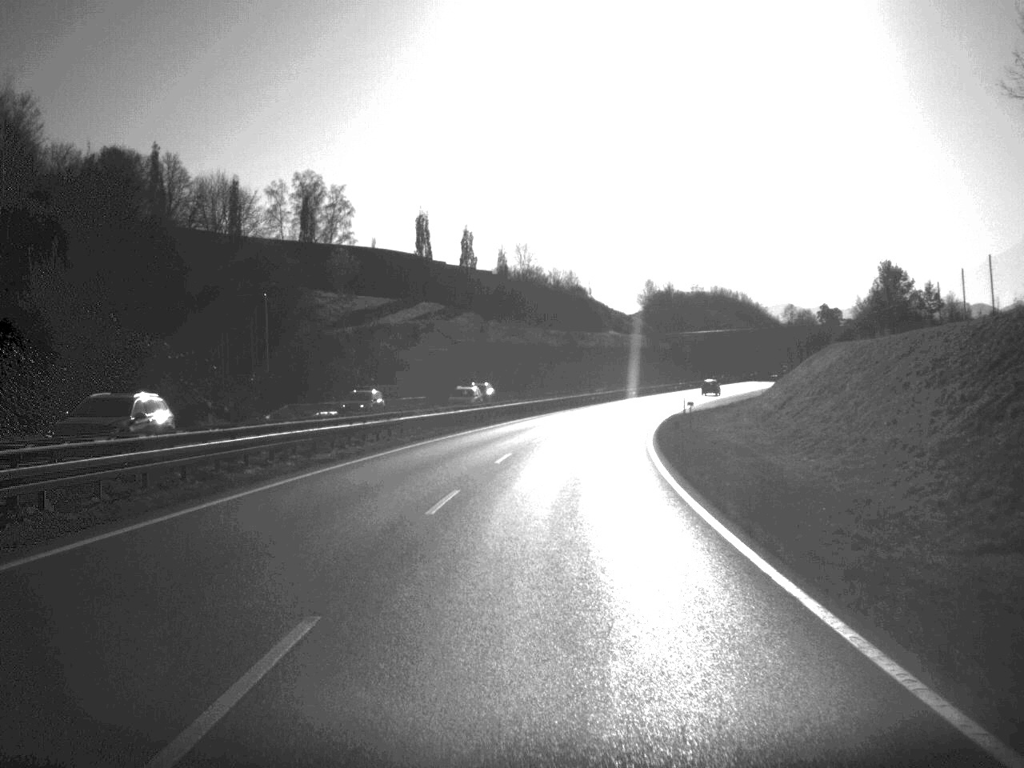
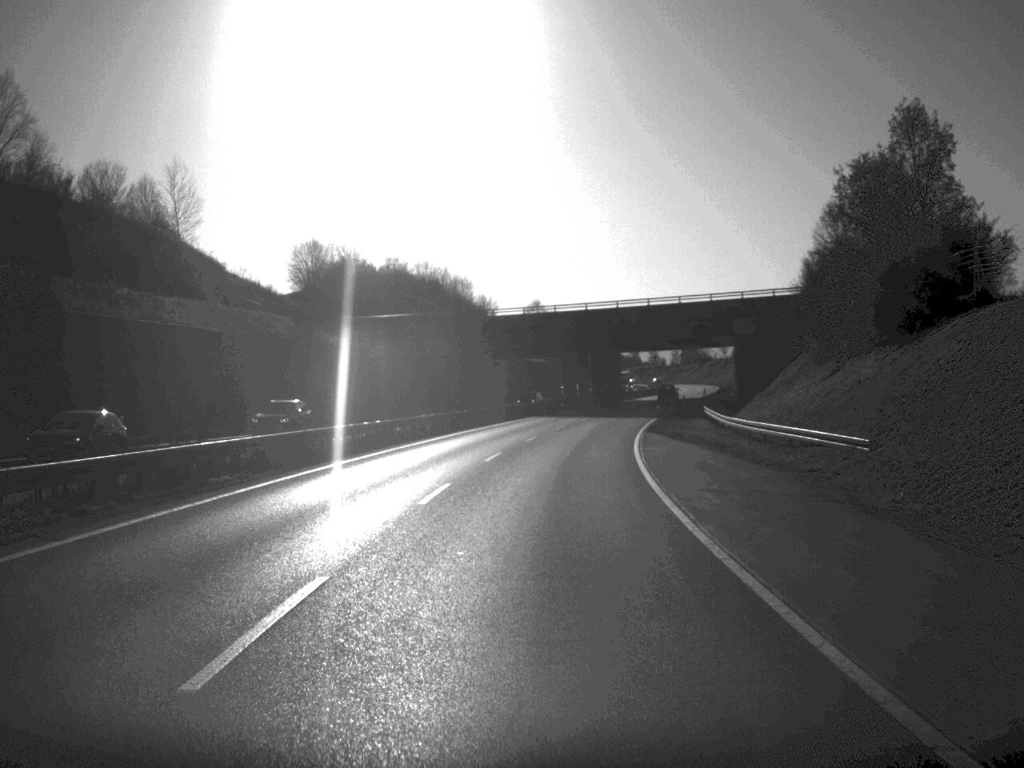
(+13.0, +104.3) m; +14°
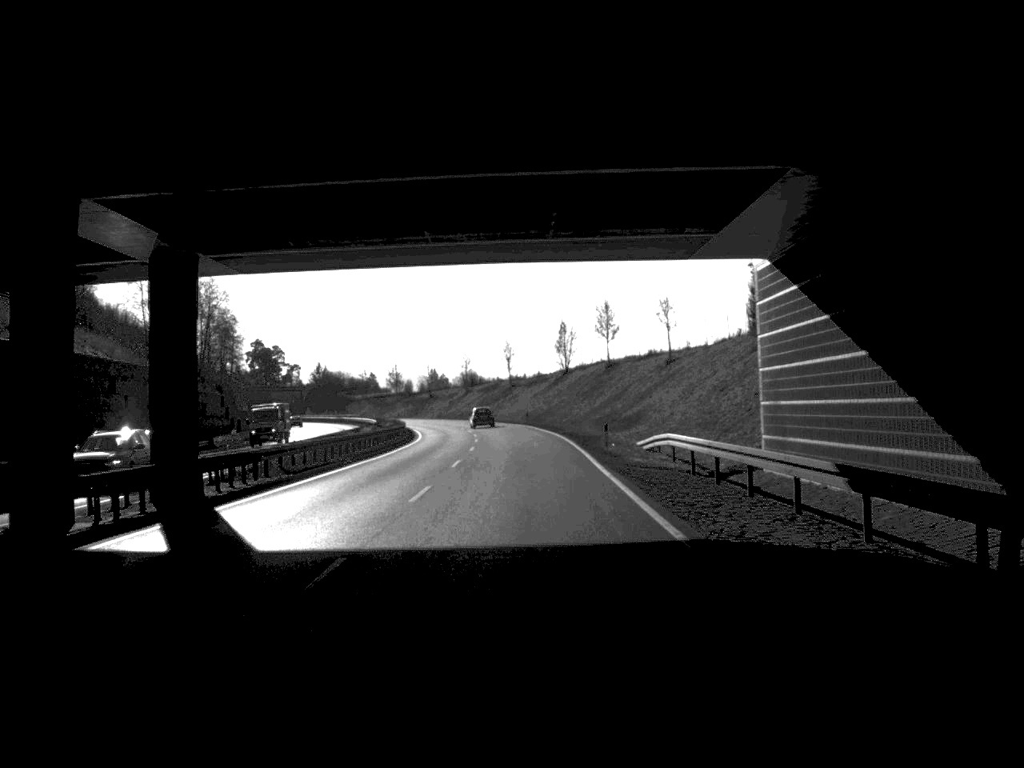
(+11.4, +103.9) m; +11°
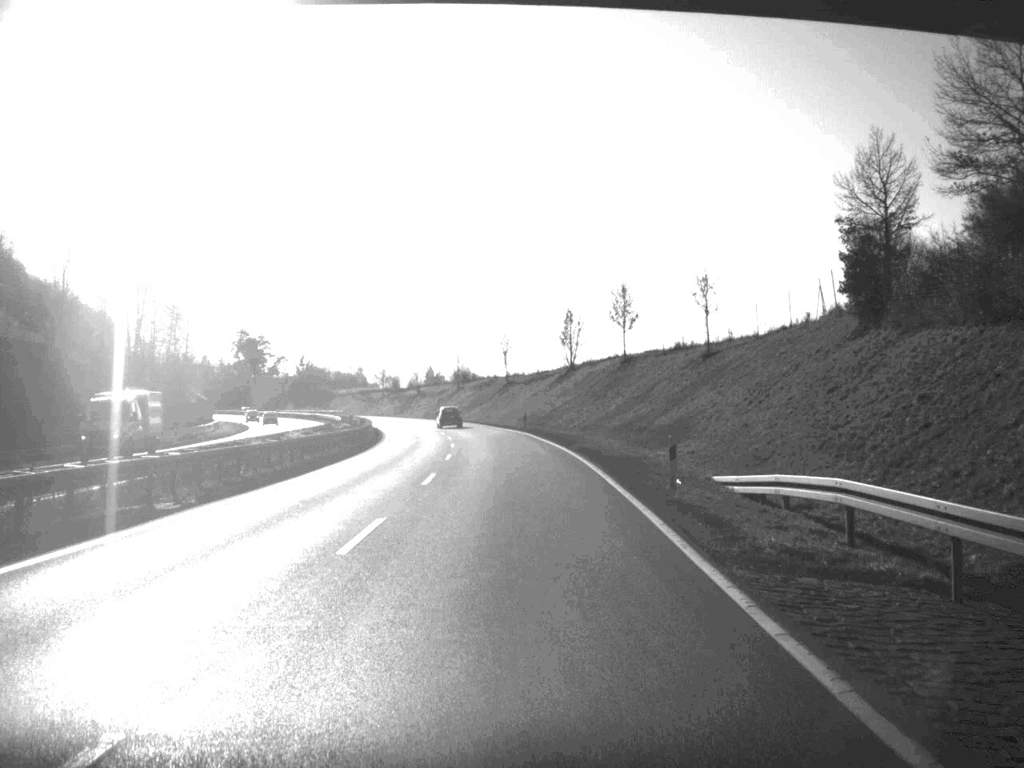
(0.0, +19.6) m; 0°
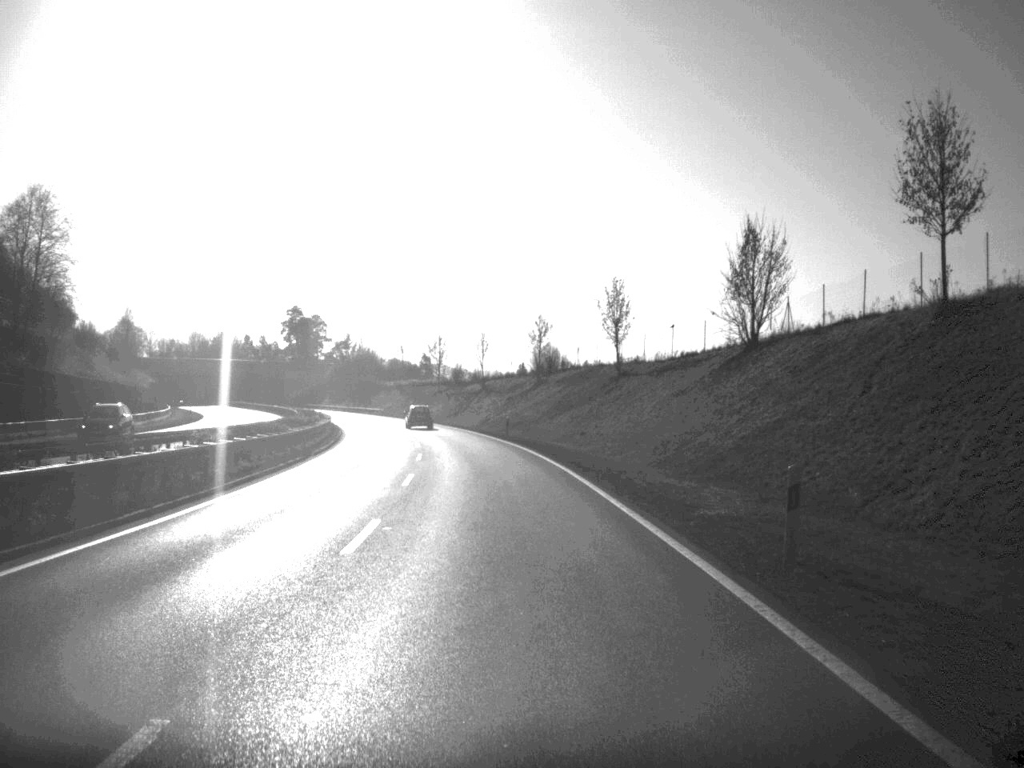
(-1.8, +59.7) m; -4°
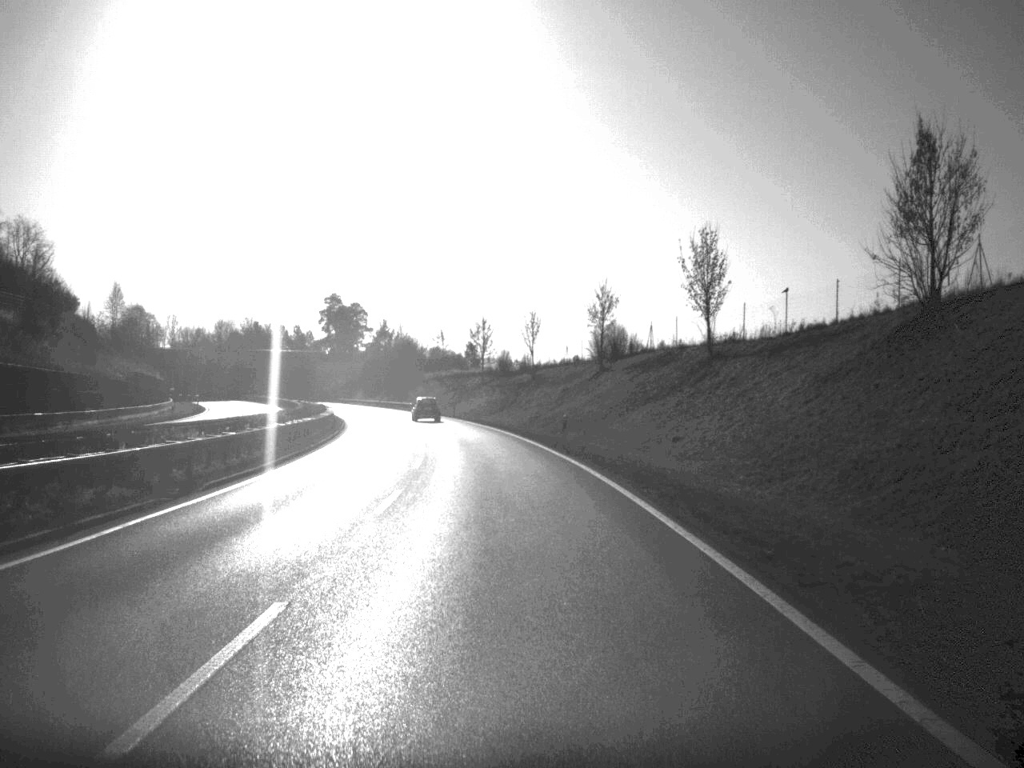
(-0.4, +20.6) m; -2°
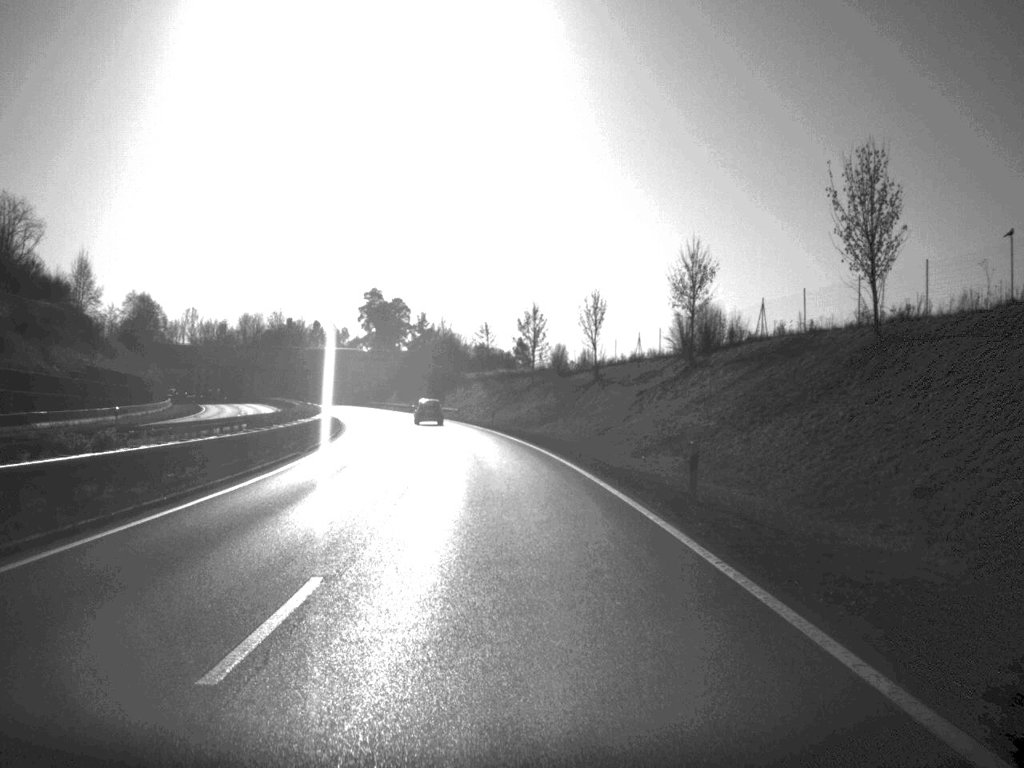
(-0.5, +22.4) m; -2°
